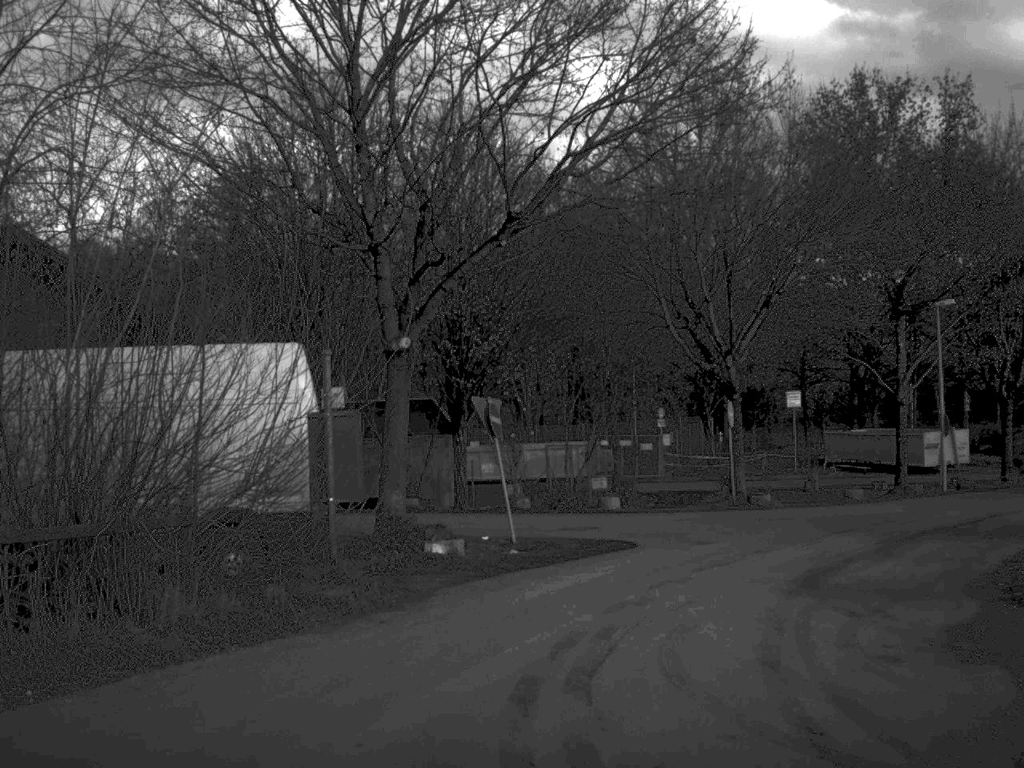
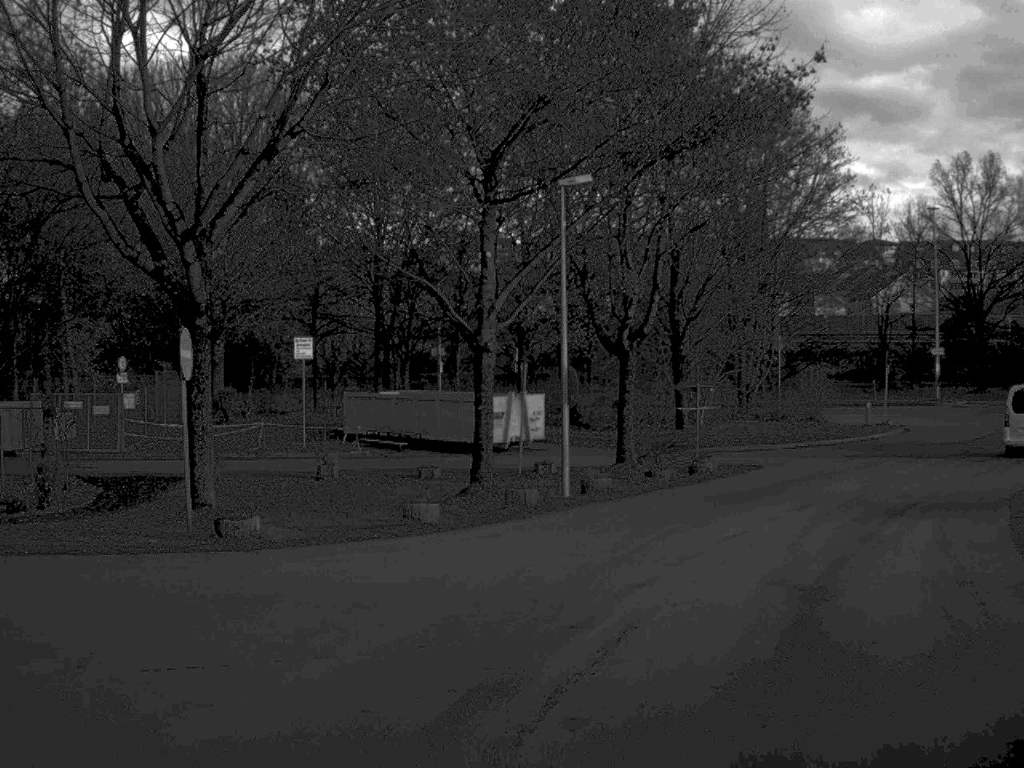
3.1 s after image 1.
(+2.3, +14.0) m; +22°
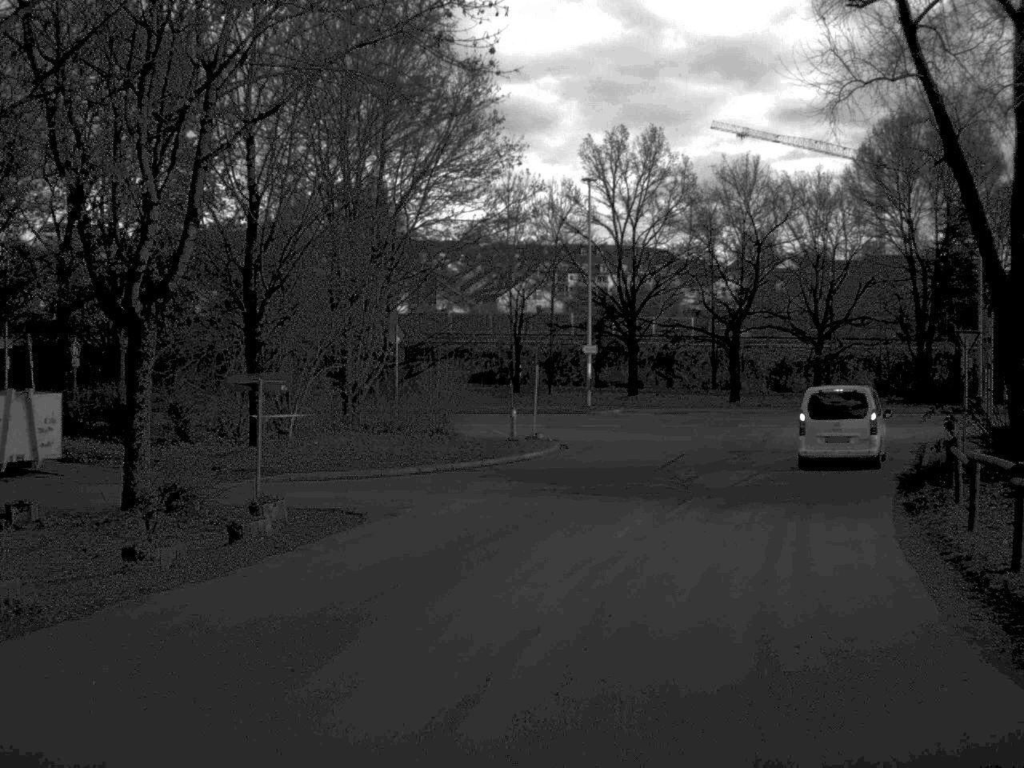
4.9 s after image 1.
(+1.8, +11.5) m; +17°
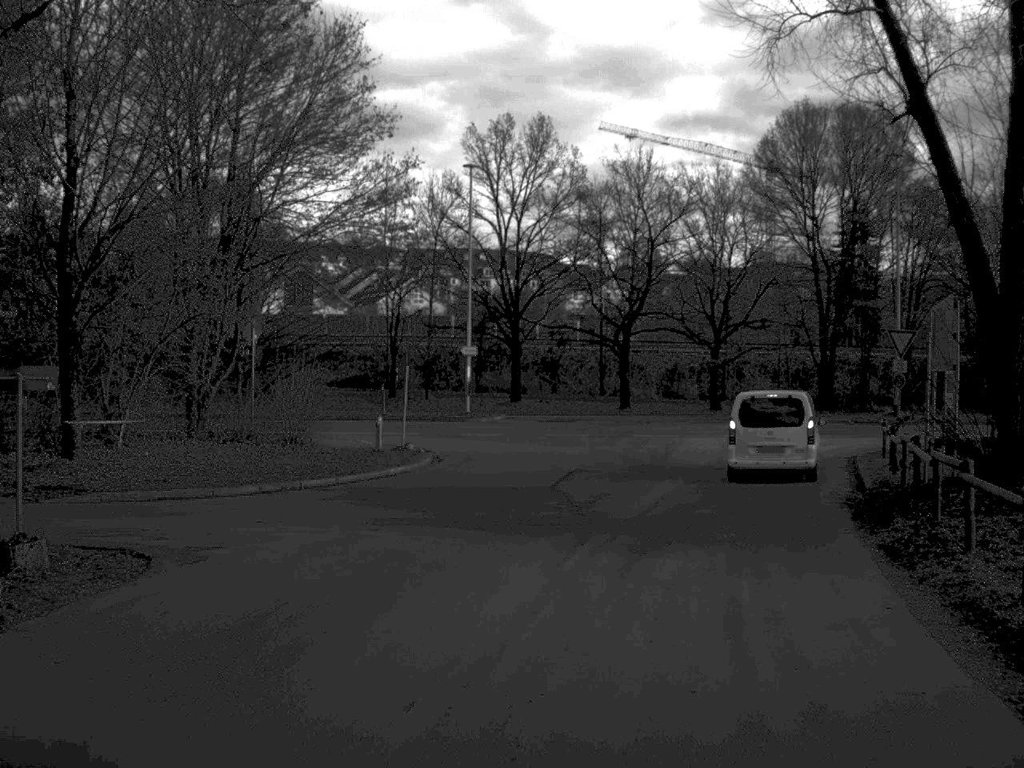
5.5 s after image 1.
(+0.2, +4.7) m; +5°
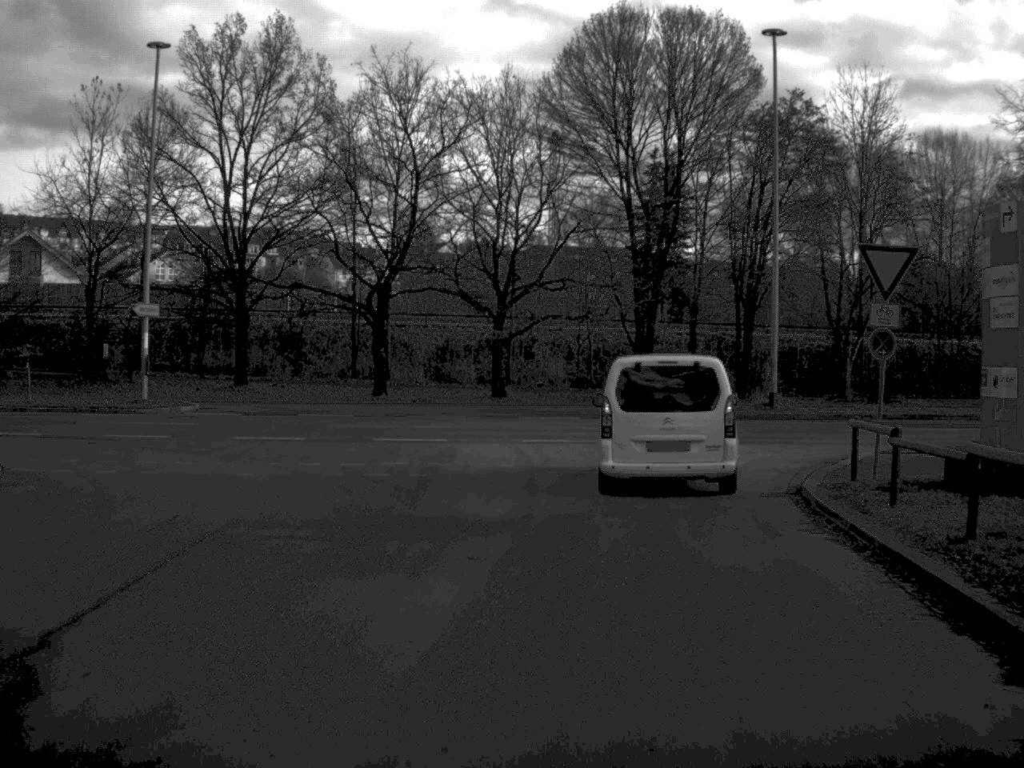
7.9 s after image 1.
(+1.7, +16.1) m; +10°
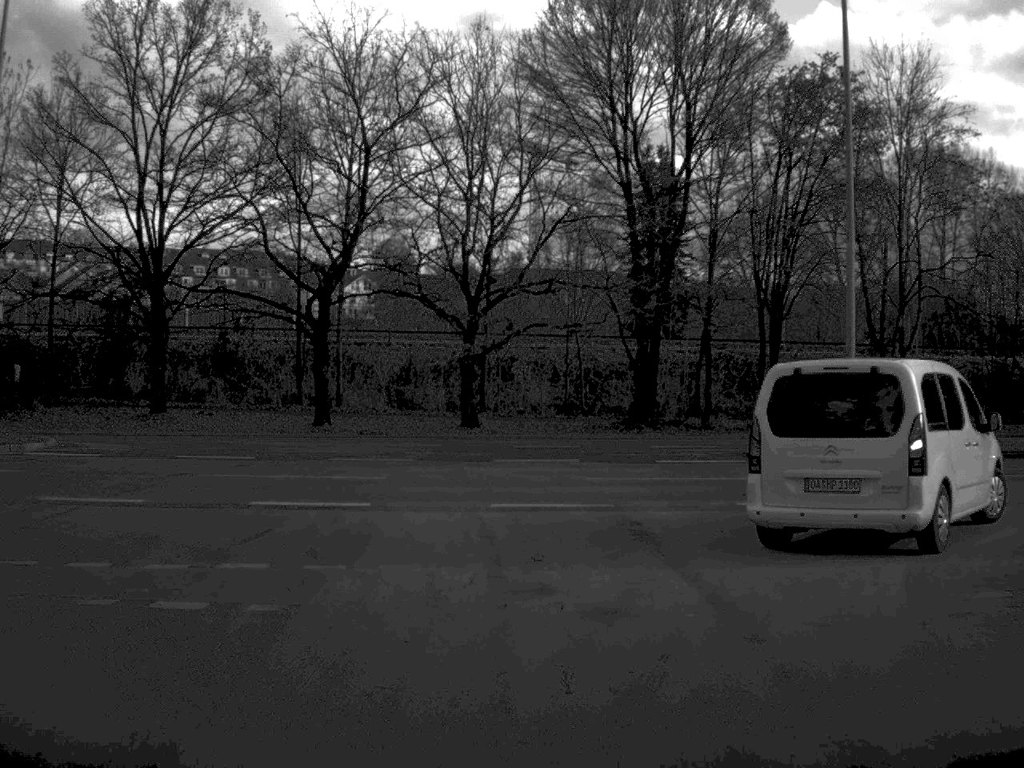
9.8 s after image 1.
(+0.1, +9.9) m; +1°
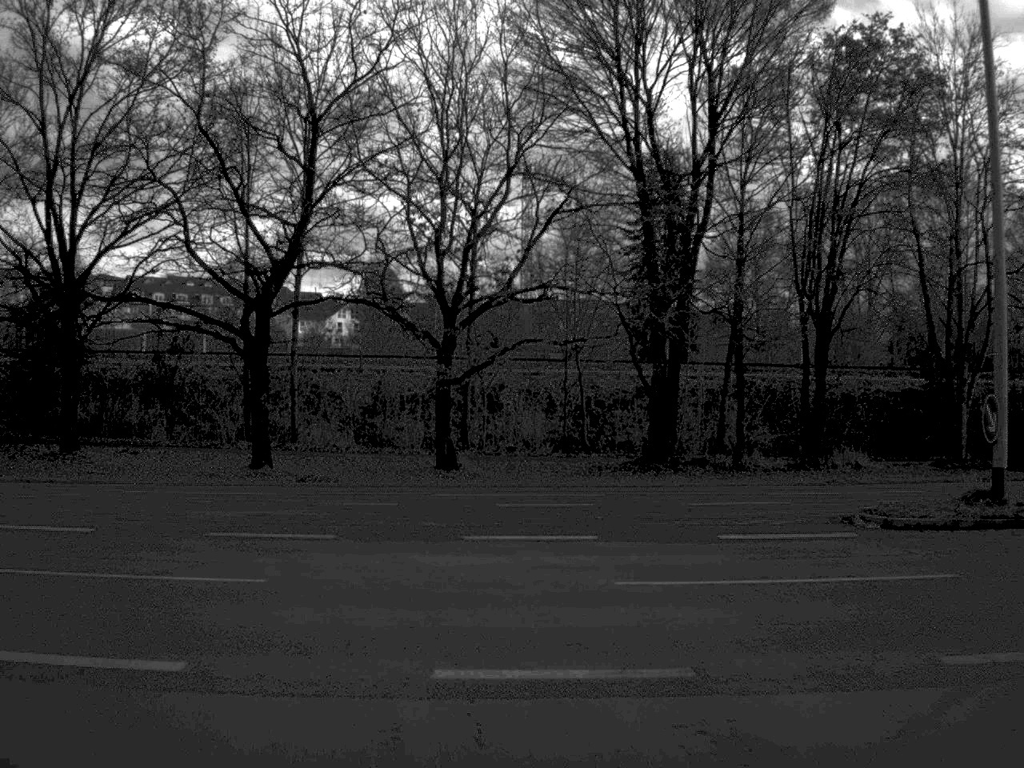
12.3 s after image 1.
(+0.1, +8.4) m; 0°
